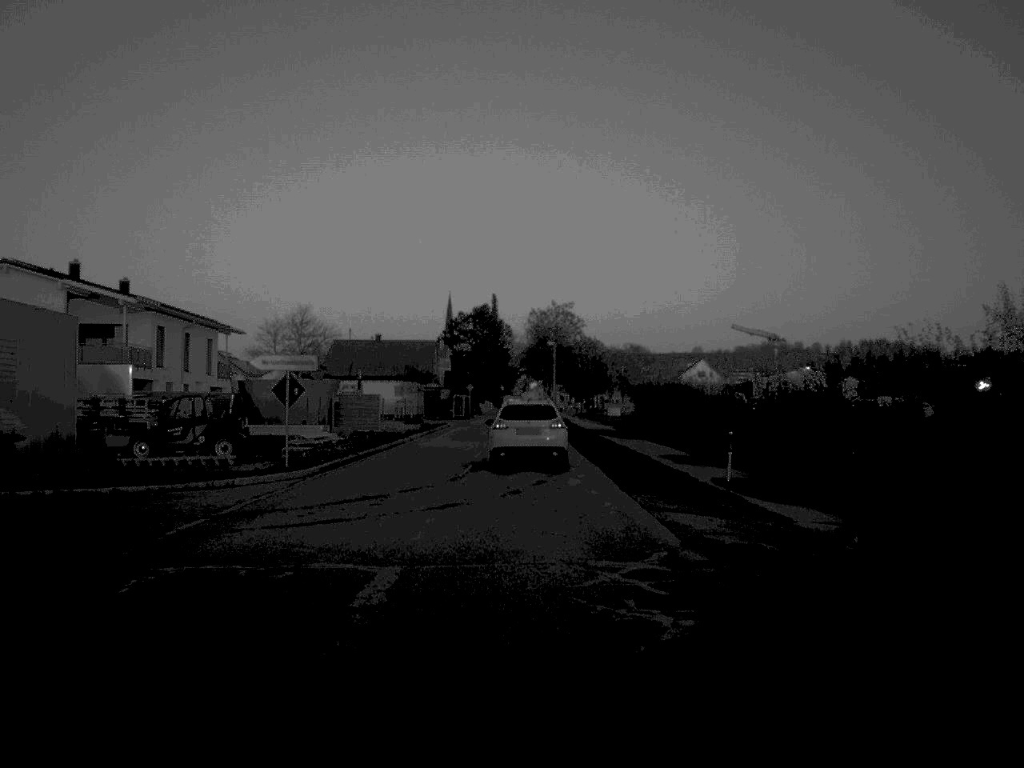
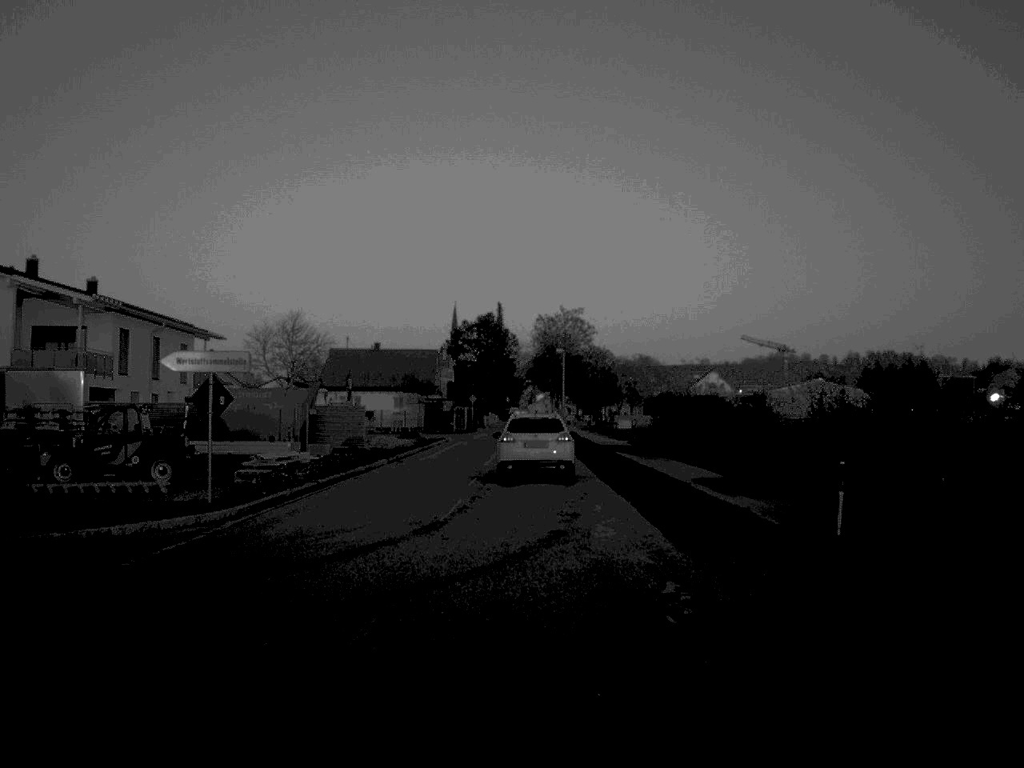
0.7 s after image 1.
(0.0, +7.5) m; 0°
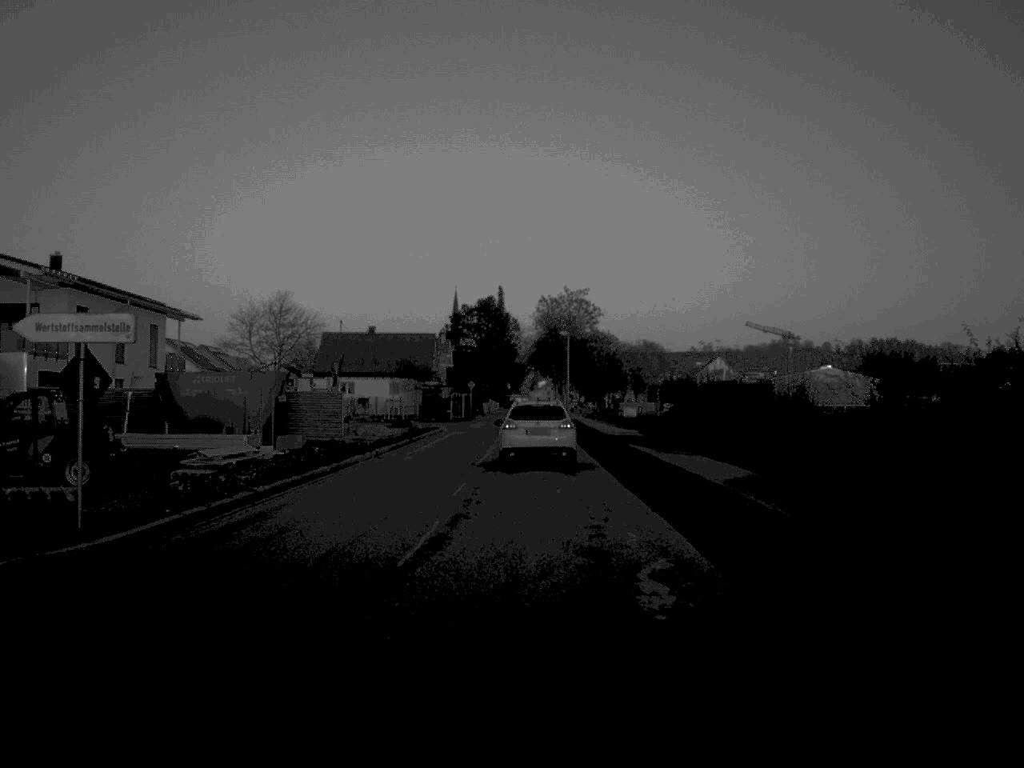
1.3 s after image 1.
(0.0, +6.3) m; 0°
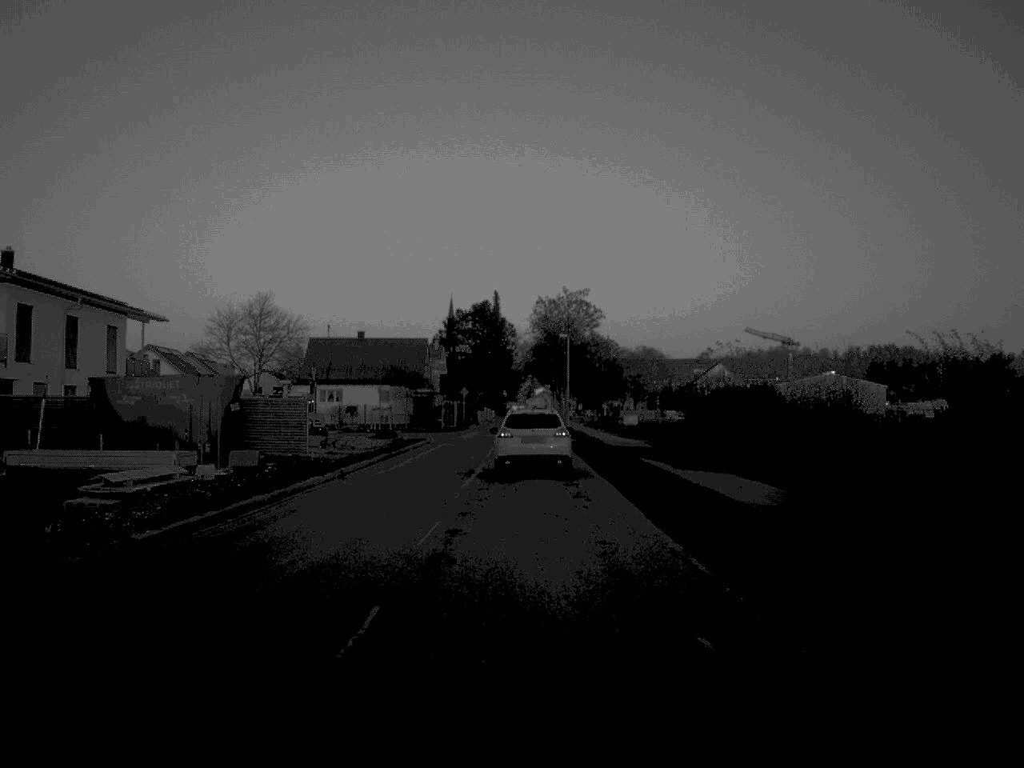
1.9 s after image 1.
(0.0, +6.4) m; 0°
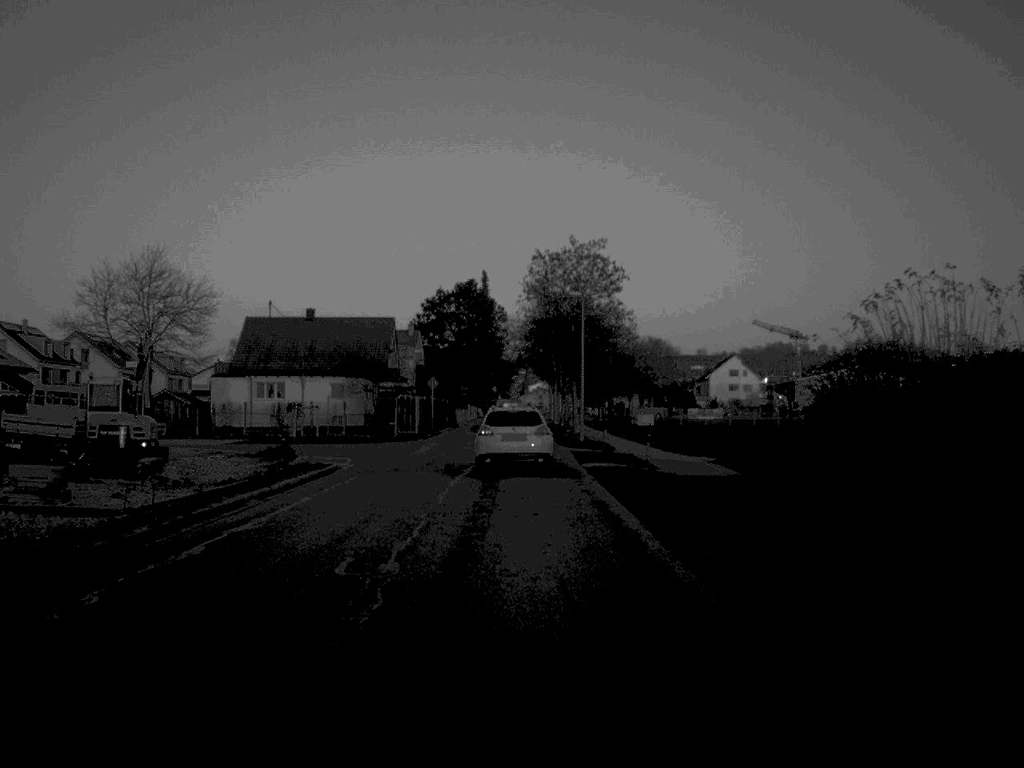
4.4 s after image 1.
(0.0, +27.6) m; 0°
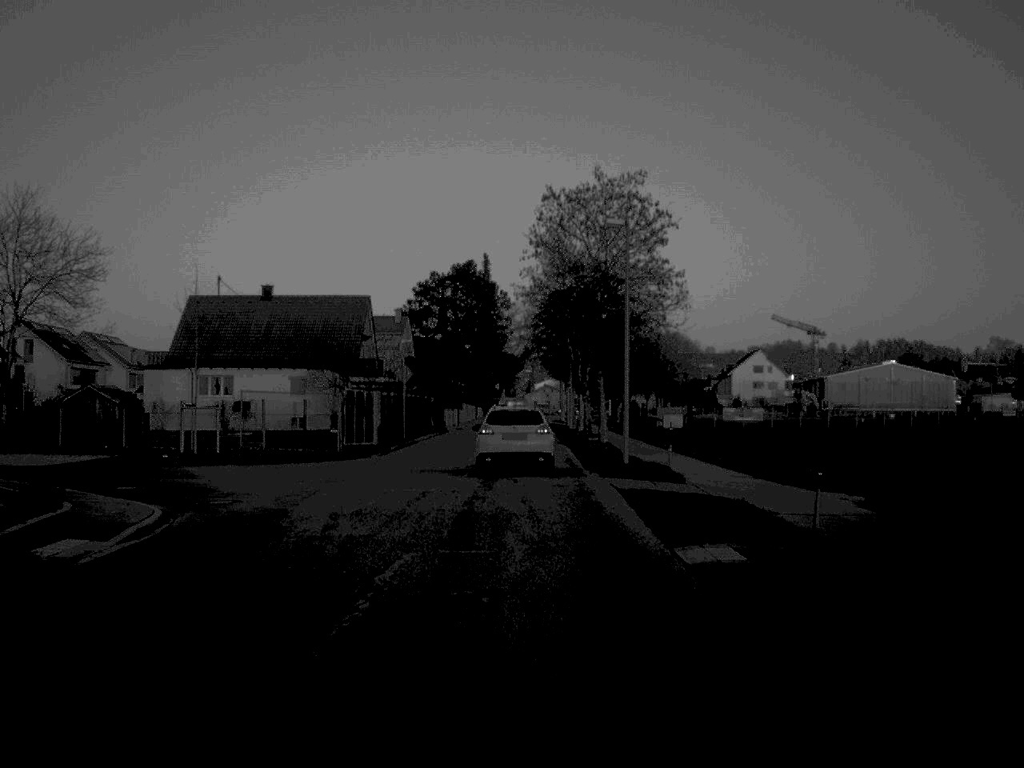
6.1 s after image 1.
(0.0, +19.8) m; 0°
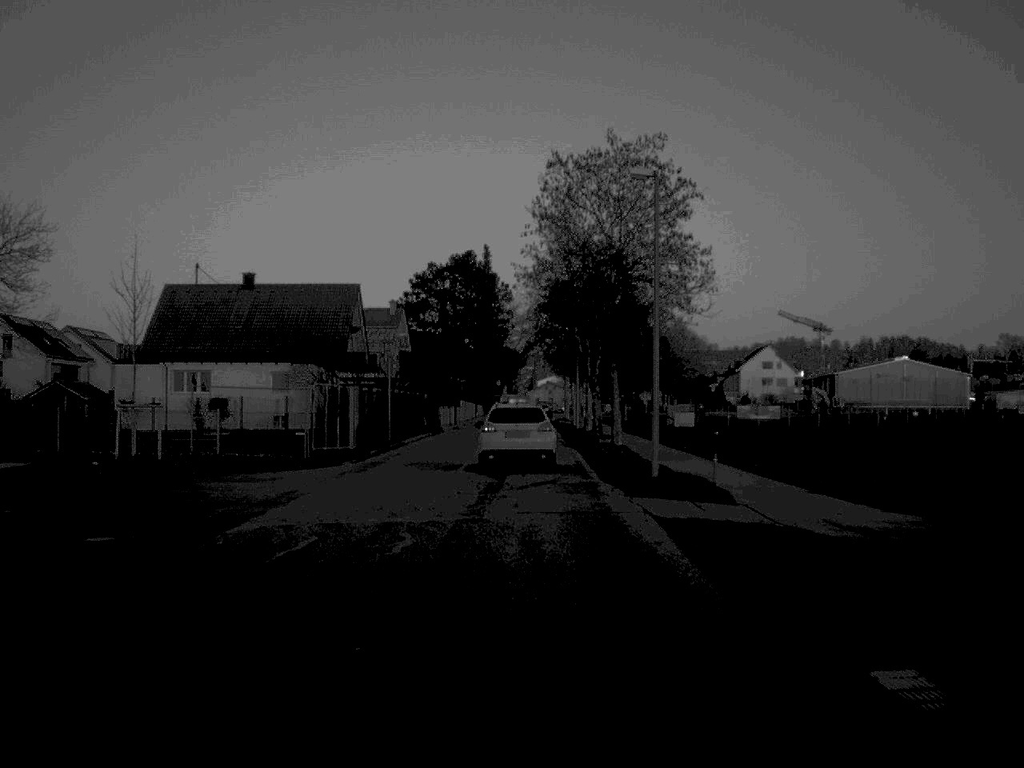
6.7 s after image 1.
(0.0, +6.4) m; 0°
